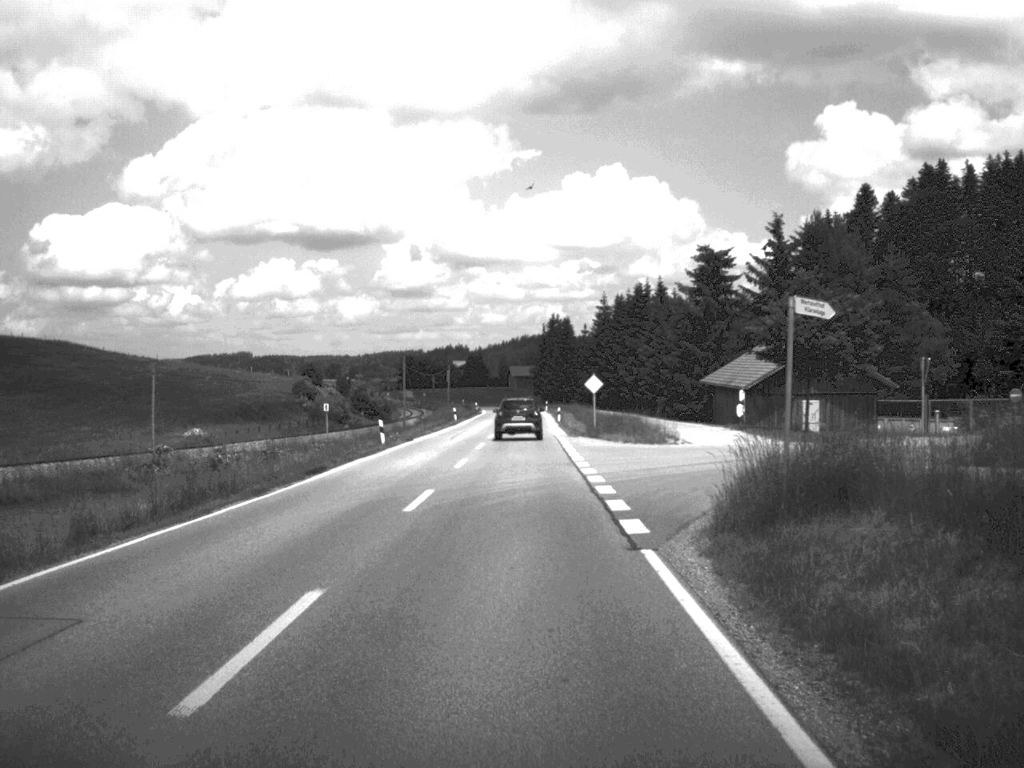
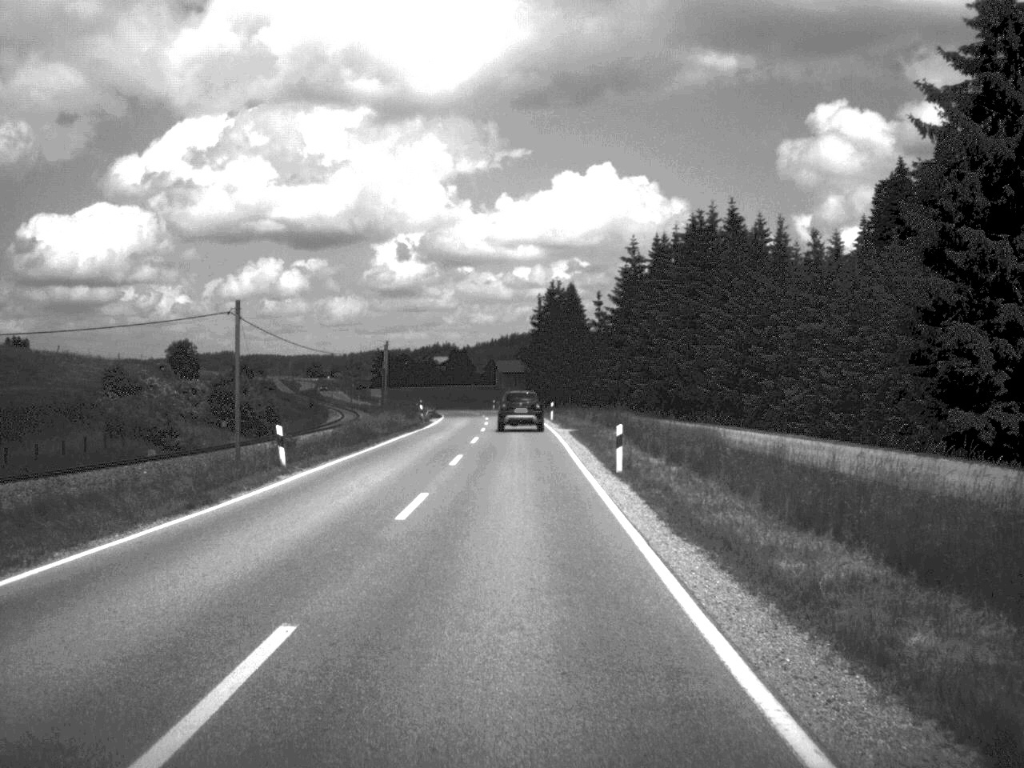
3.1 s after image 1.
(0.0, +60.1) m; 0°
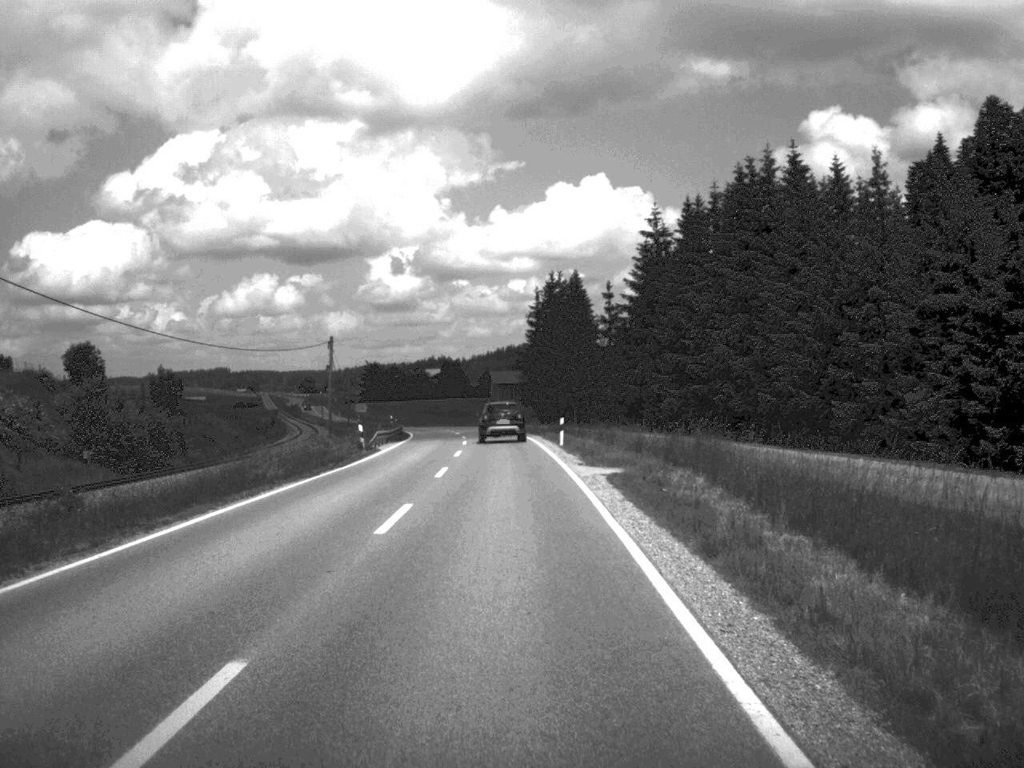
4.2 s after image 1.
(0.0, +24.5) m; 0°
